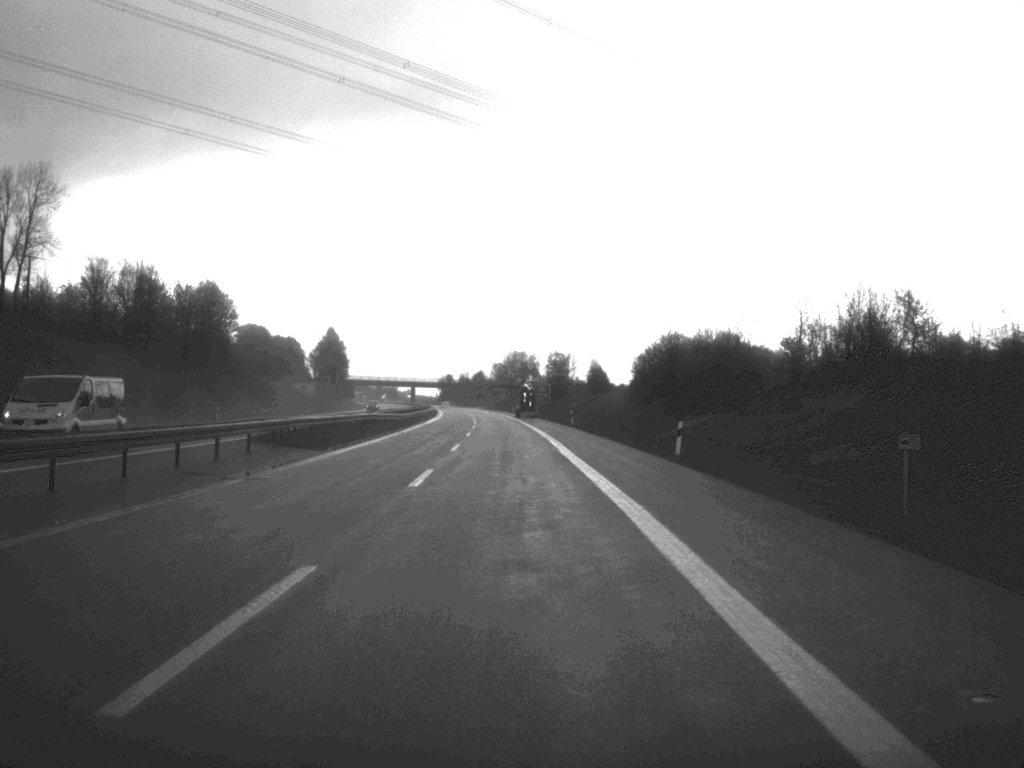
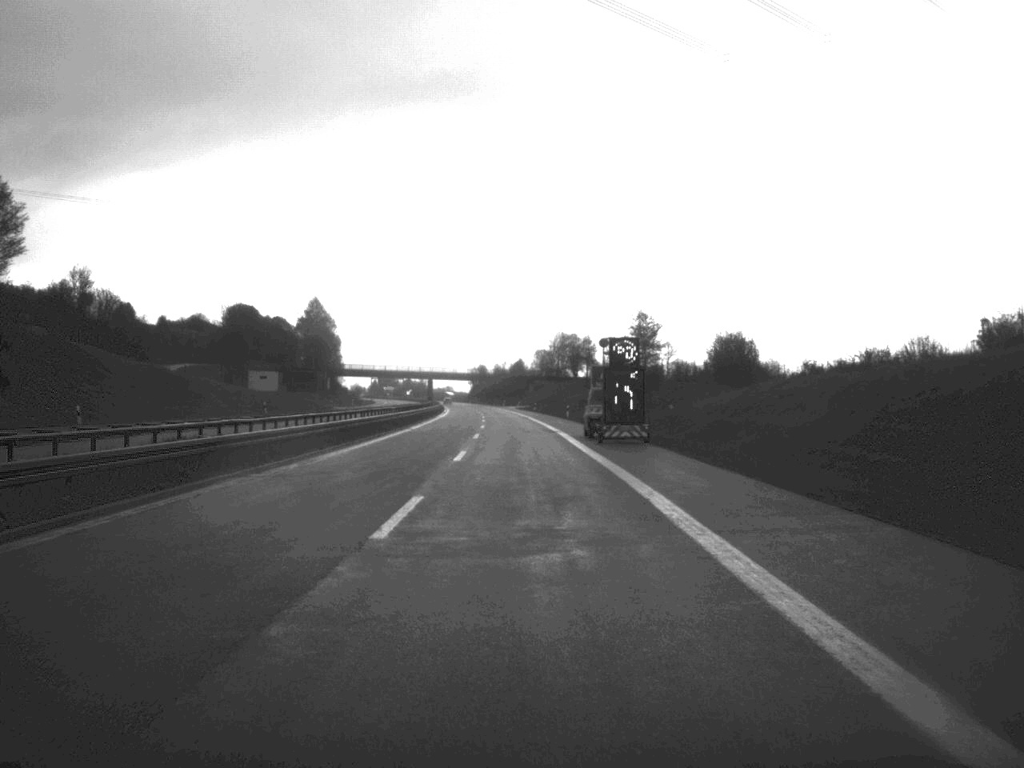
(-1.7, +80.9) m; -2°
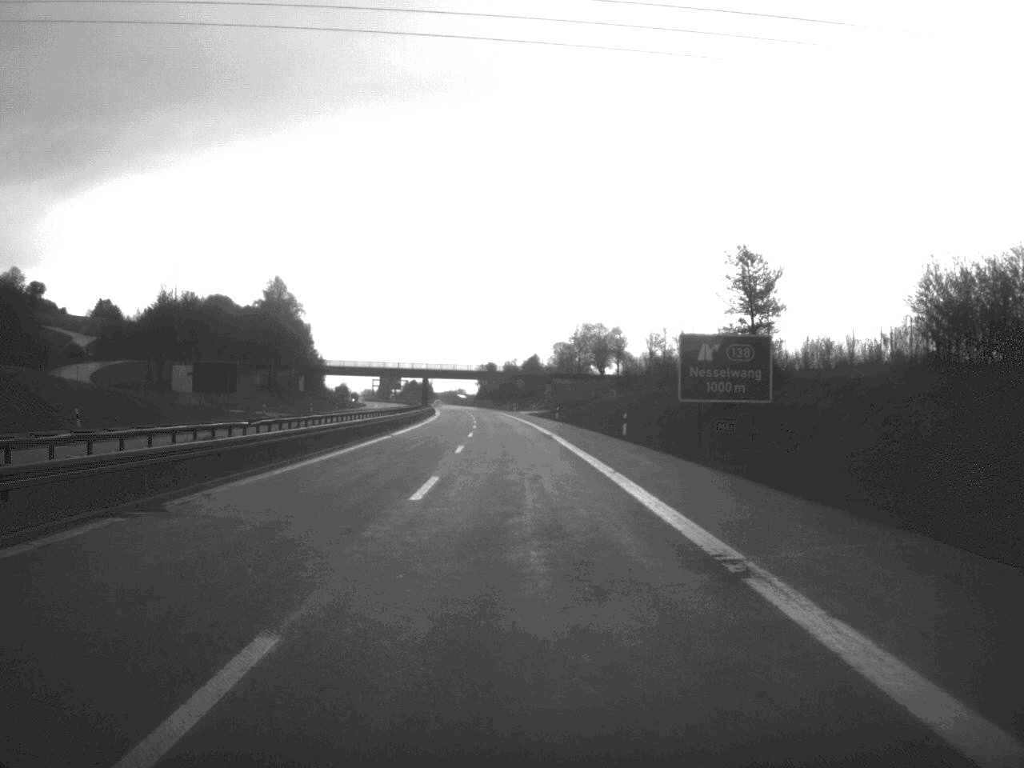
(-0.3, +47.2) m; -1°
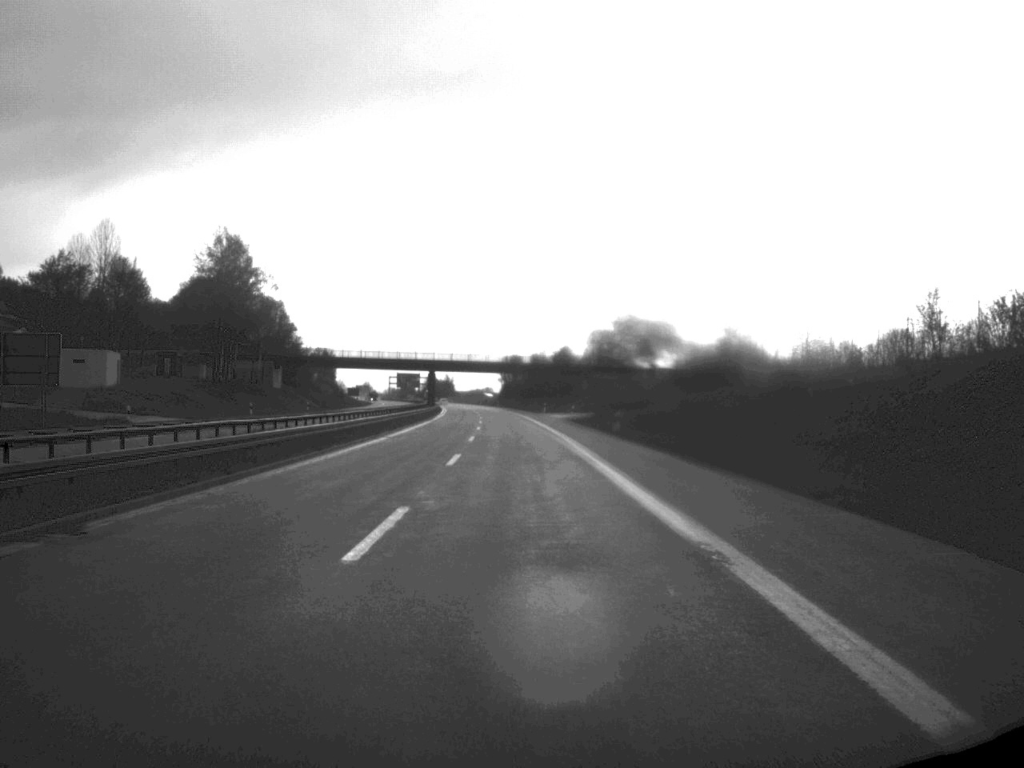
(-0.5, +43.5) m; -1°
